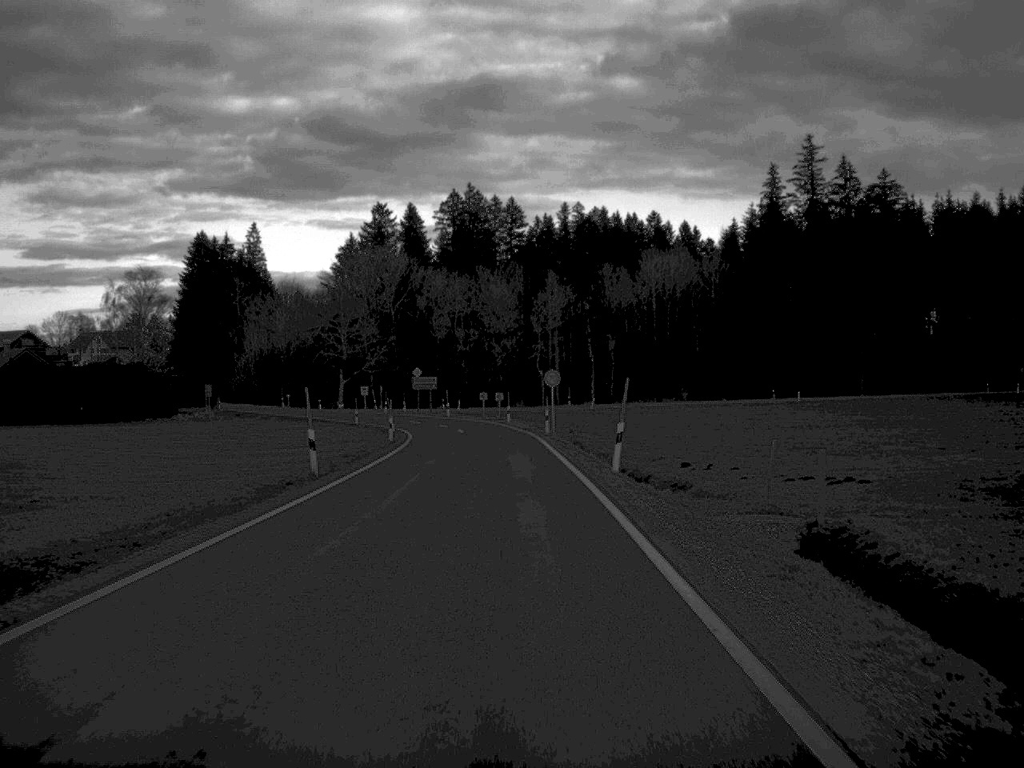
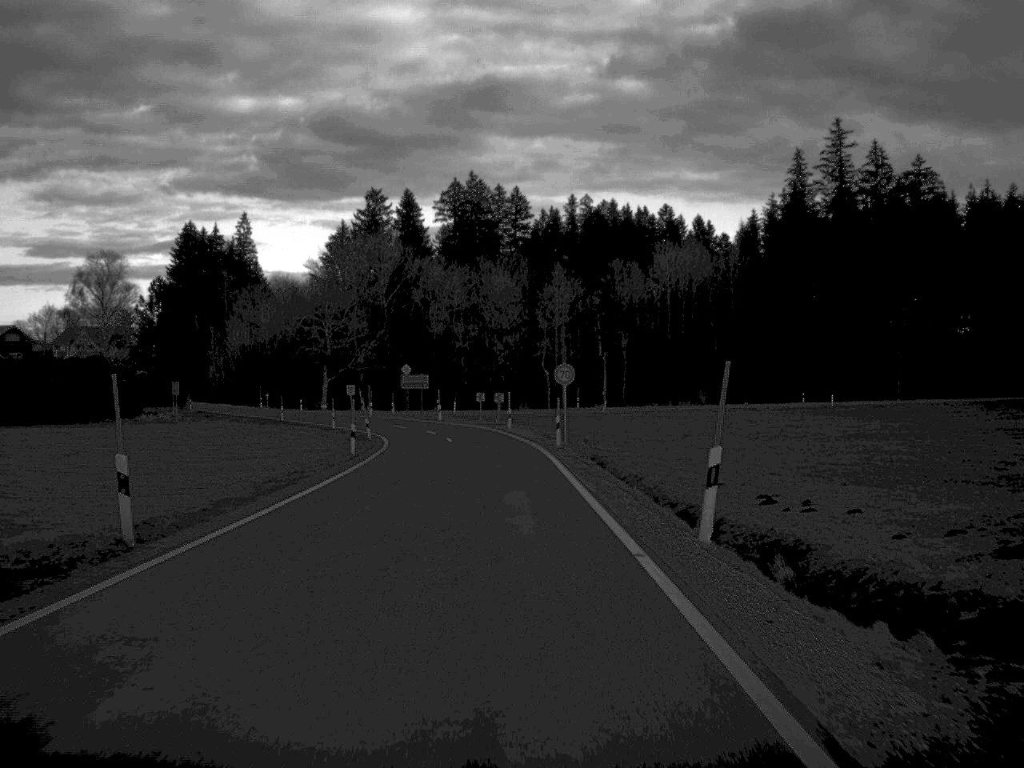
(0.0, +13.5) m; 0°
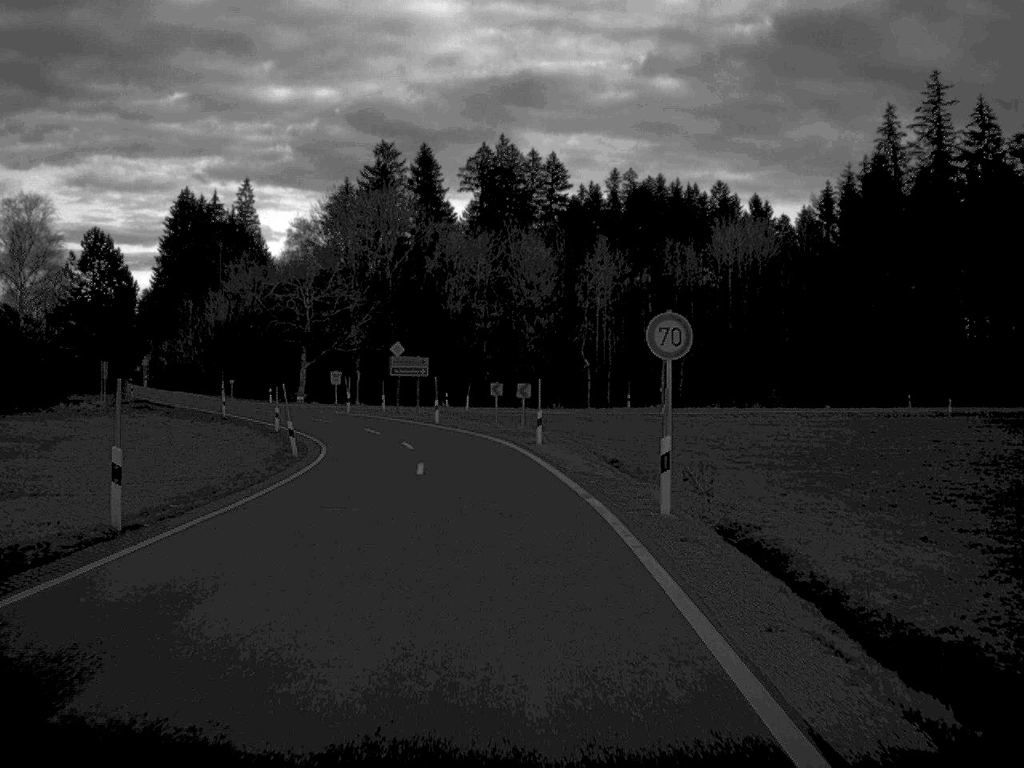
(-0.3, +27.3) m; -2°
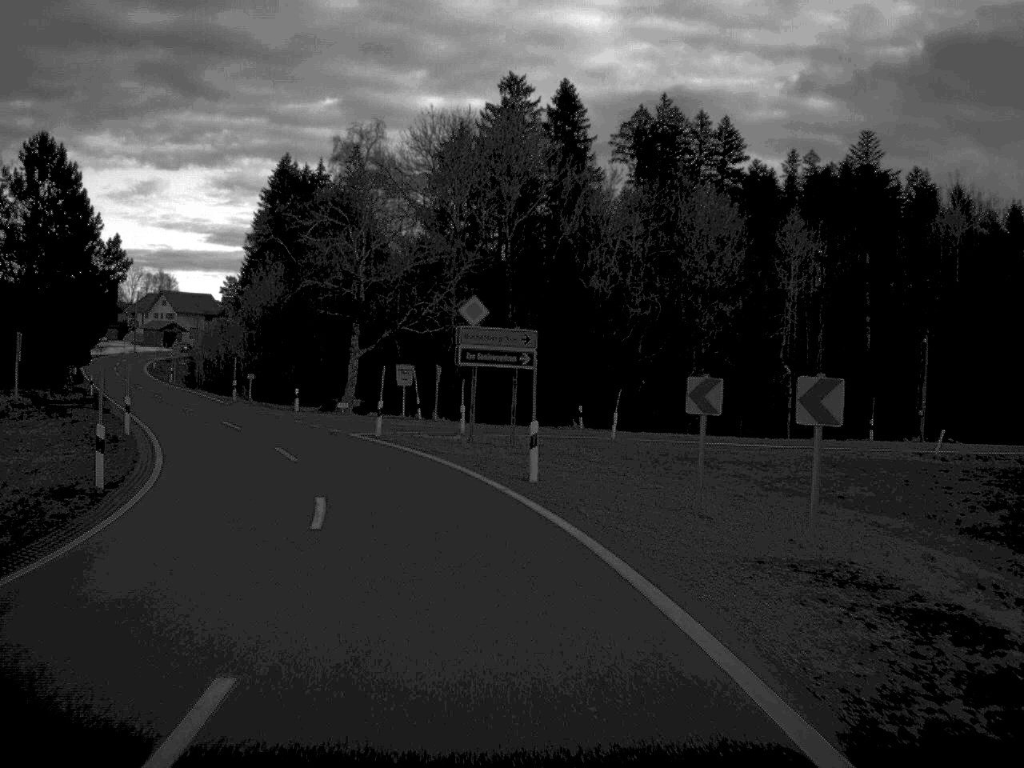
(-1.6, +35.5) m; -7°
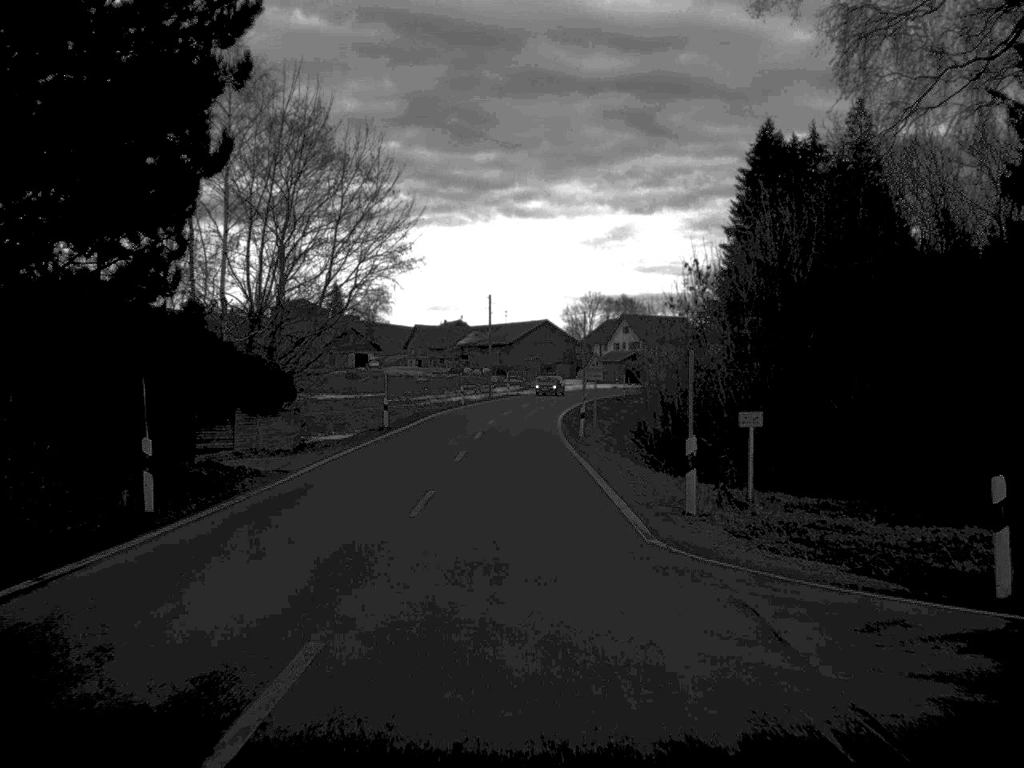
(-9.9, +45.9) m; -21°
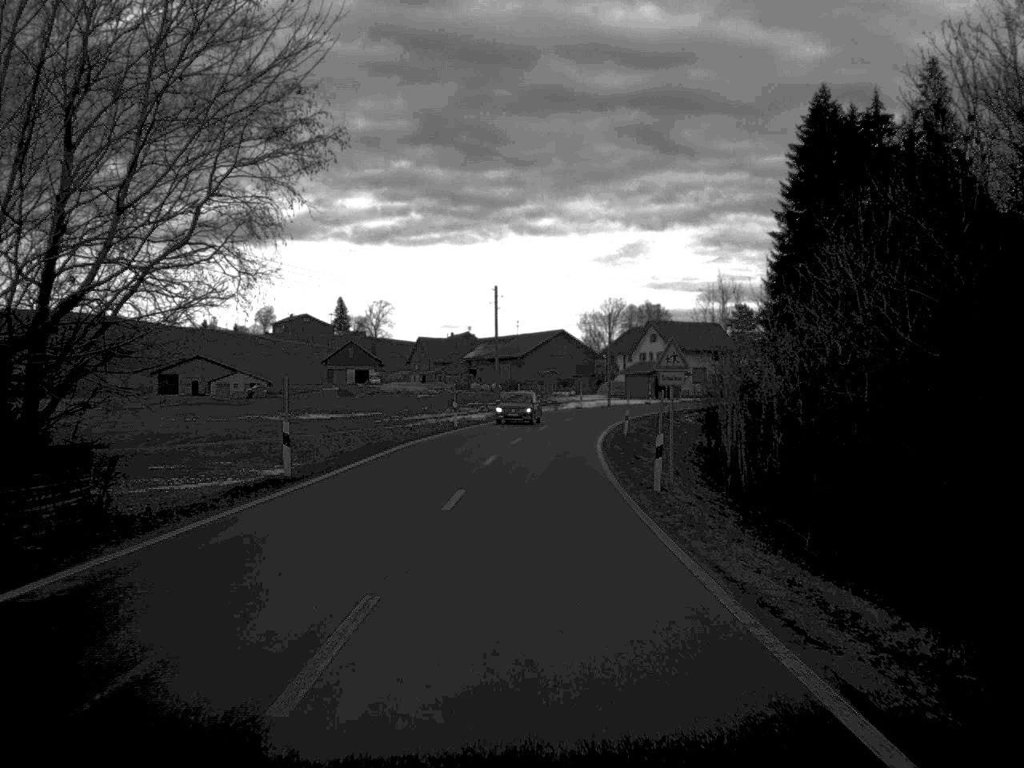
(-0.2, +22.1) m; 0°
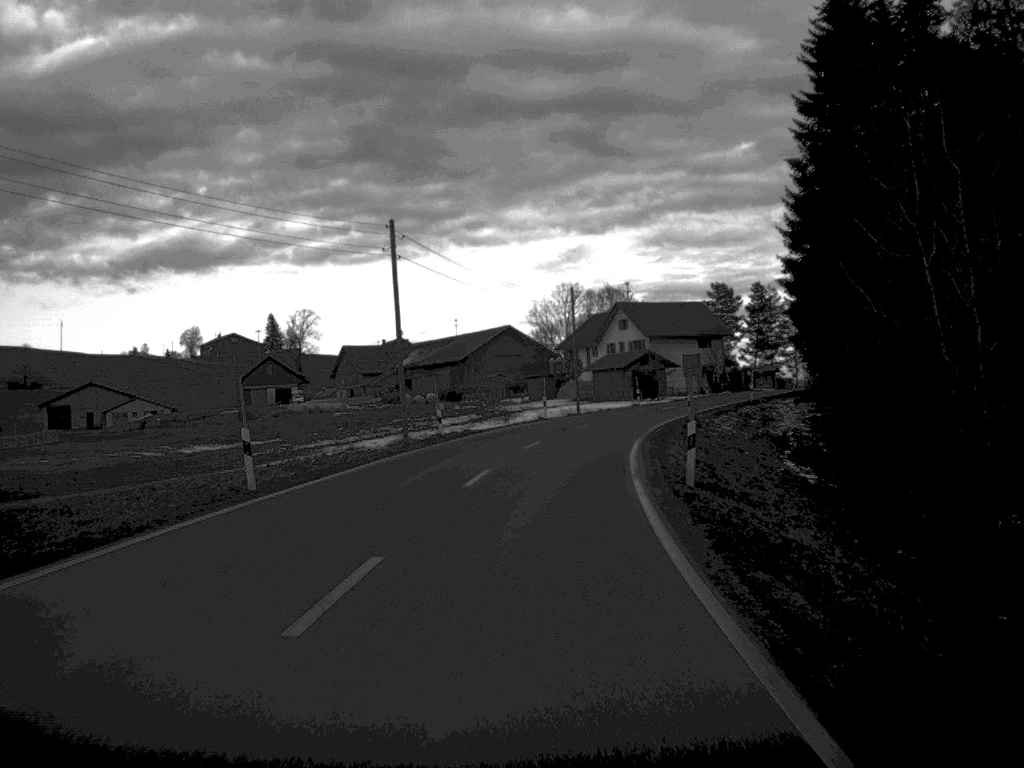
(+0.7, +33.7) m; +2°
